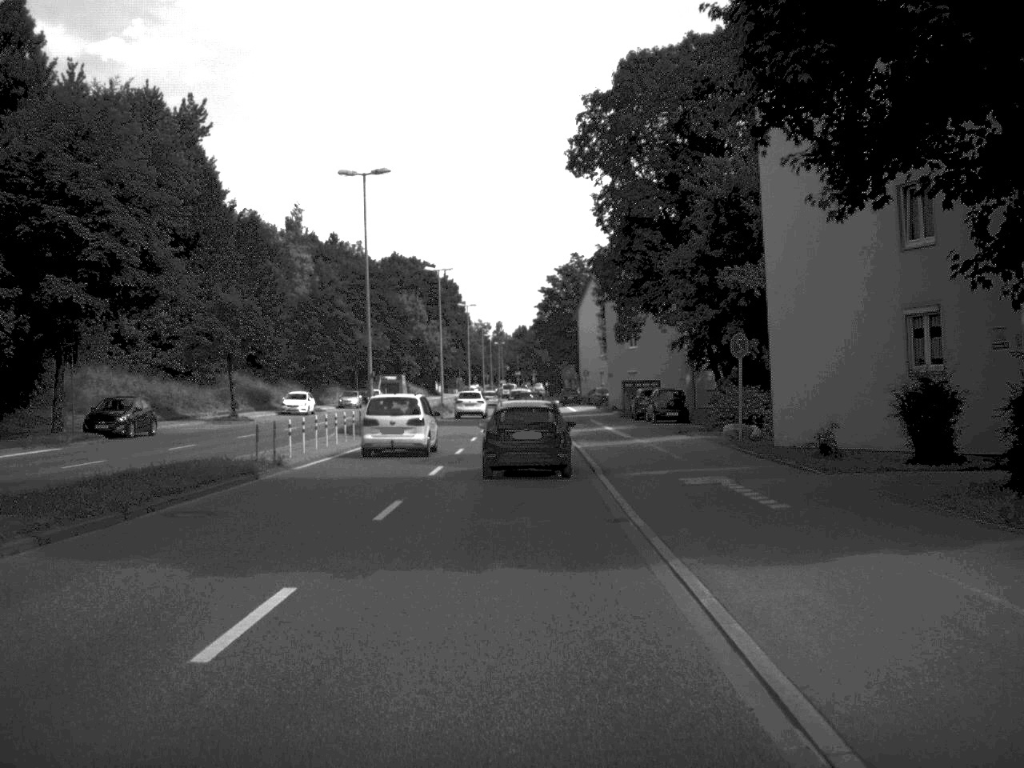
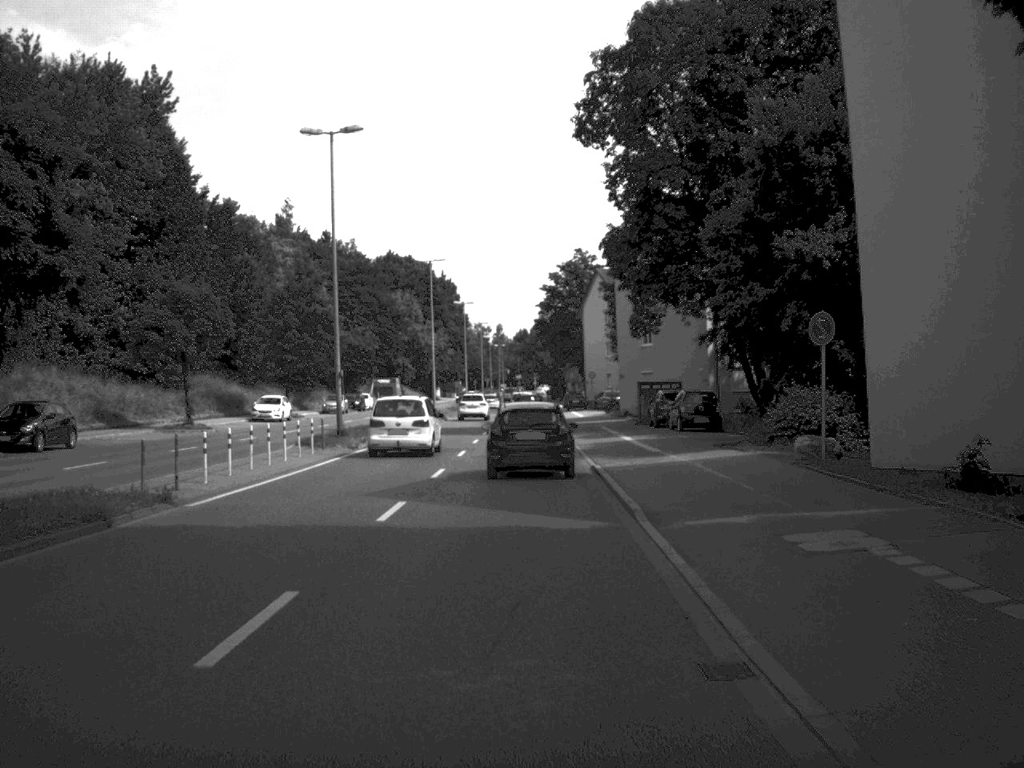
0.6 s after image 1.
(0.0, +8.9) m; 0°
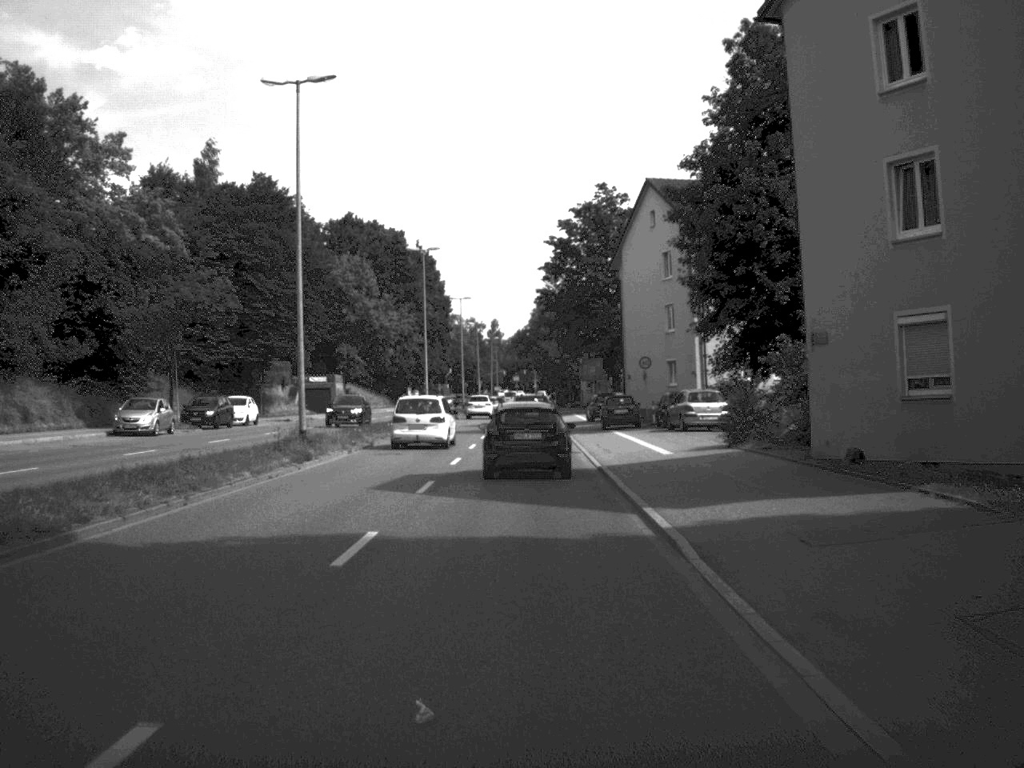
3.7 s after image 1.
(0.0, +48.7) m; 0°
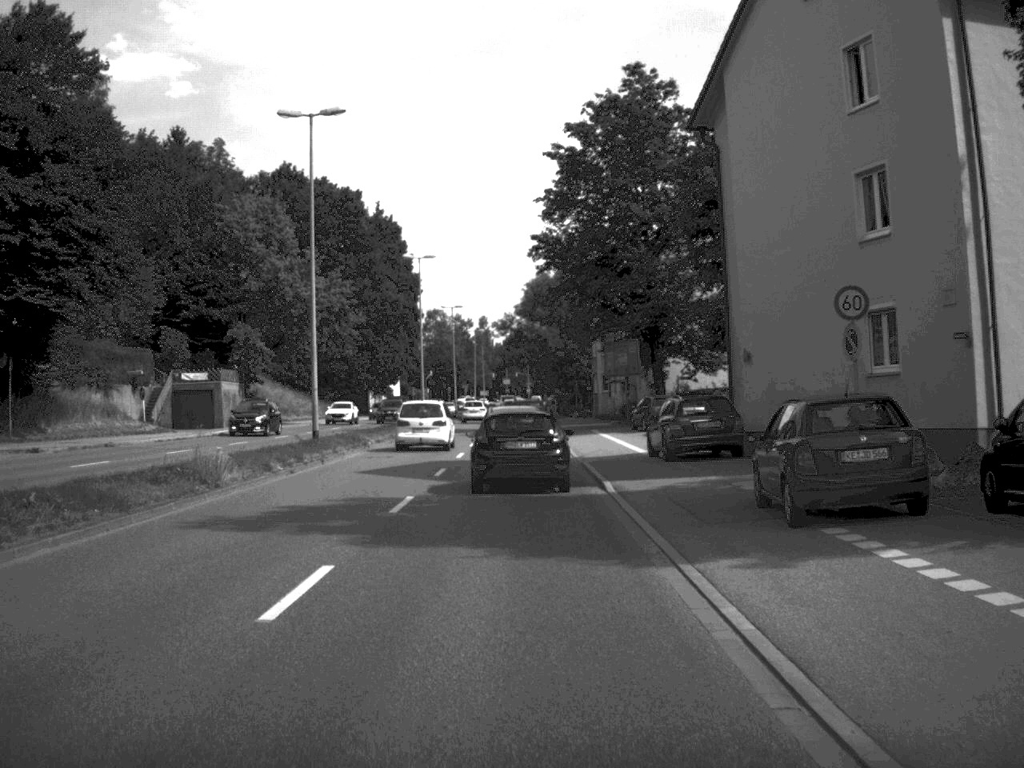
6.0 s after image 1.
(+0.1, +38.2) m; 0°
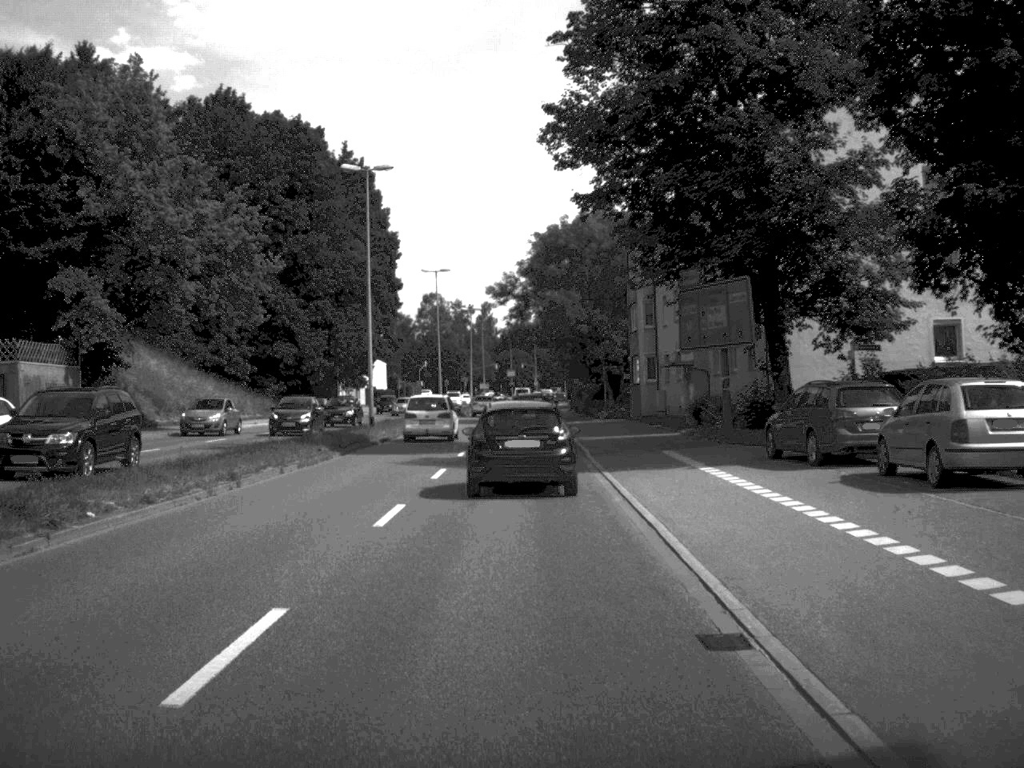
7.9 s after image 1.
(-0.1, +29.3) m; 0°
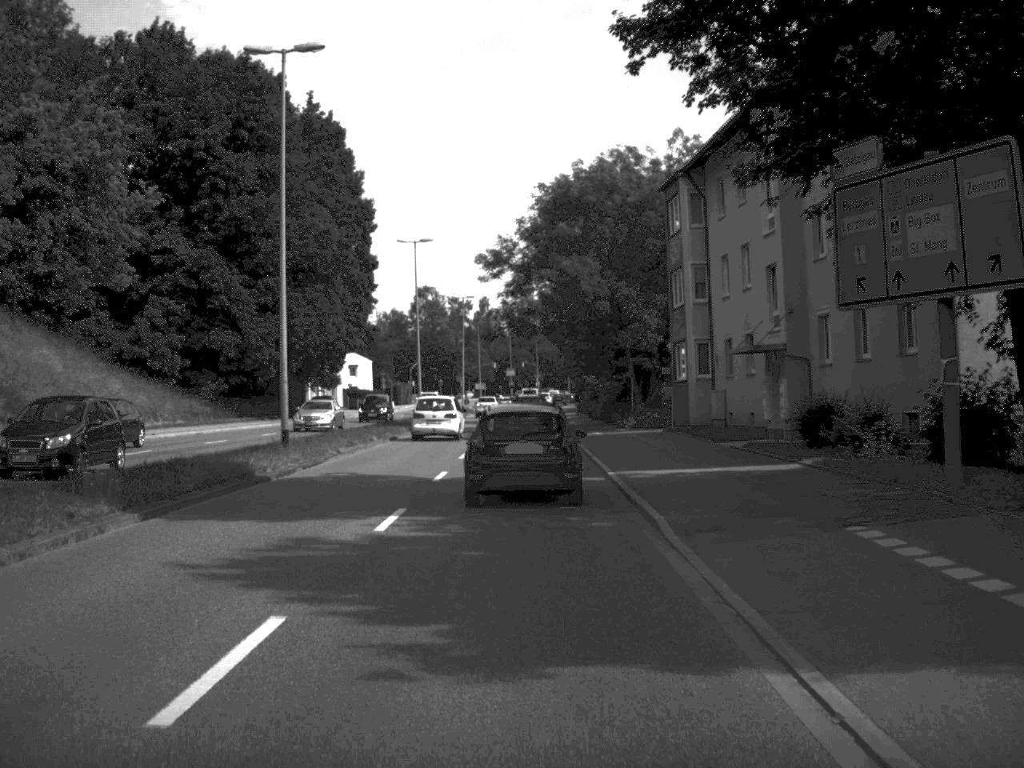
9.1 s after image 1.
(0.0, +18.1) m; 0°
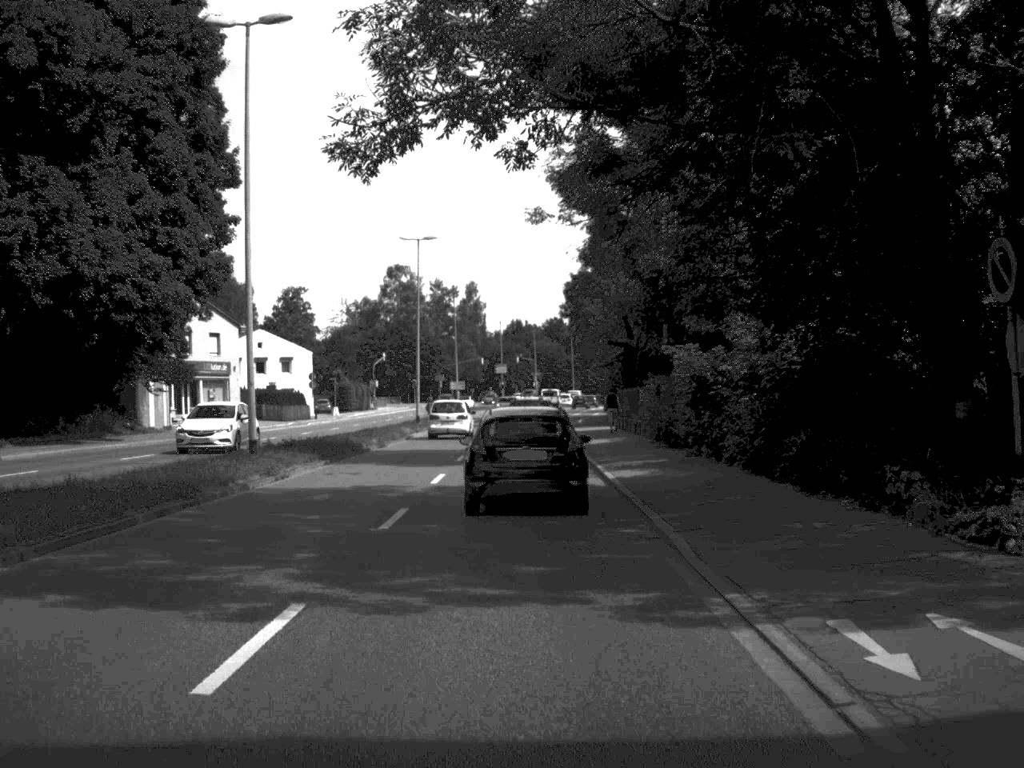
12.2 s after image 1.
(0.0, +43.7) m; 0°
